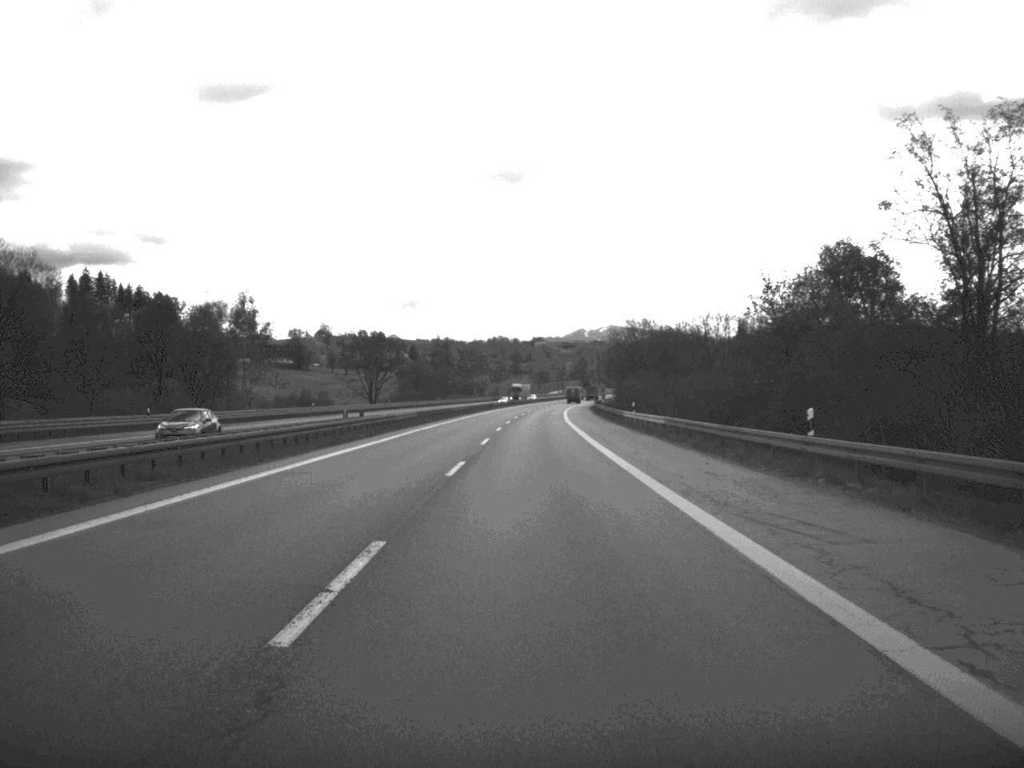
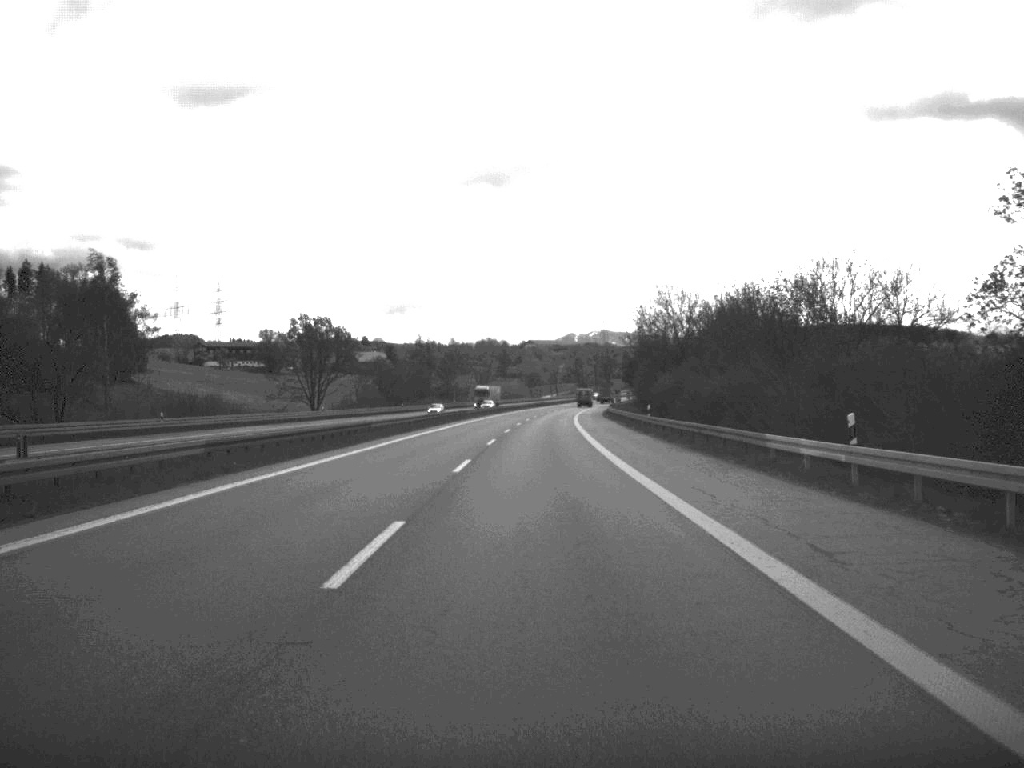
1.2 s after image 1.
(+0.2, +50.6) m; 0°
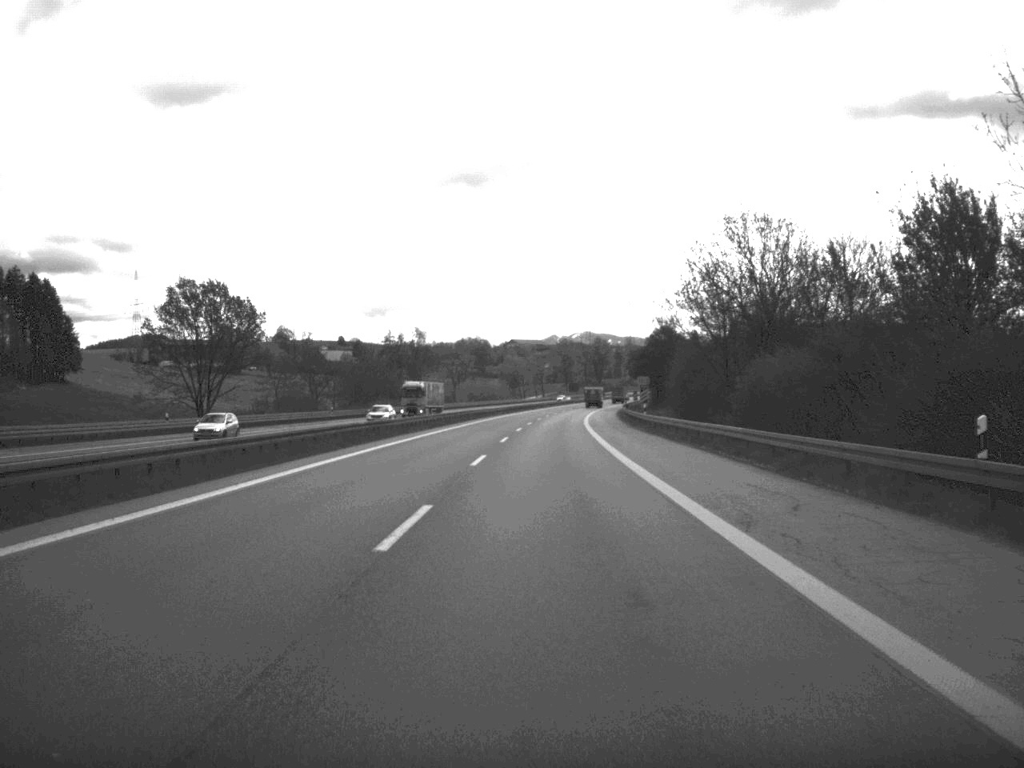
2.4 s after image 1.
(+0.3, +50.6) m; +1°
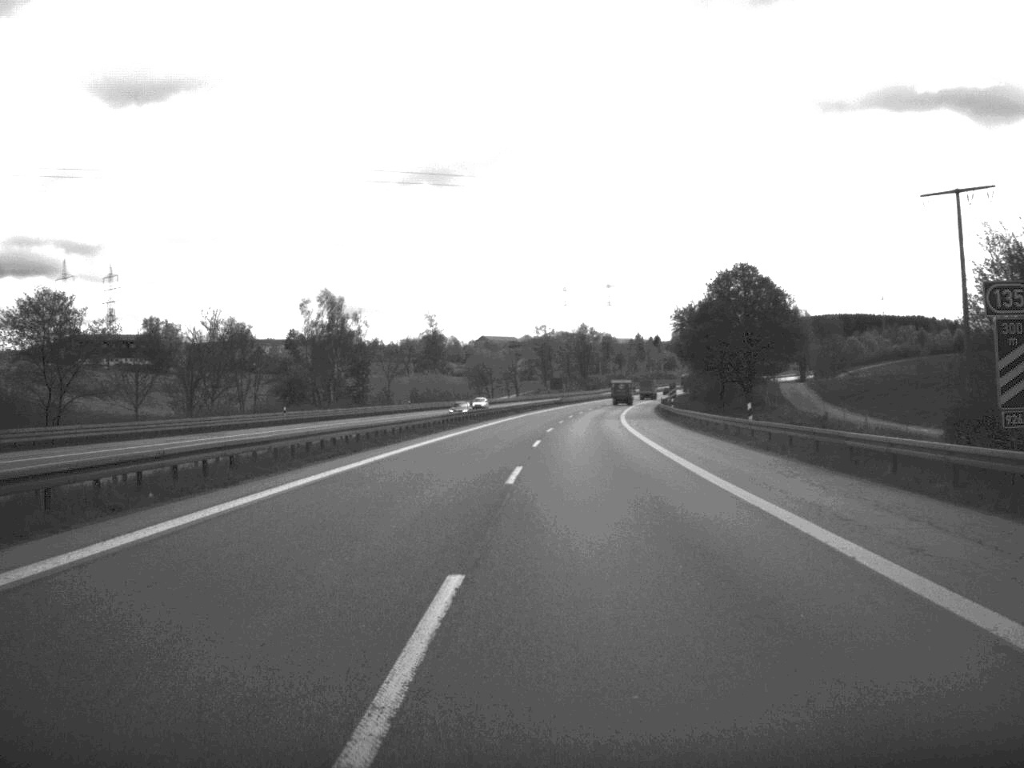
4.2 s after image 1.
(+0.7, +78.5) m; +1°
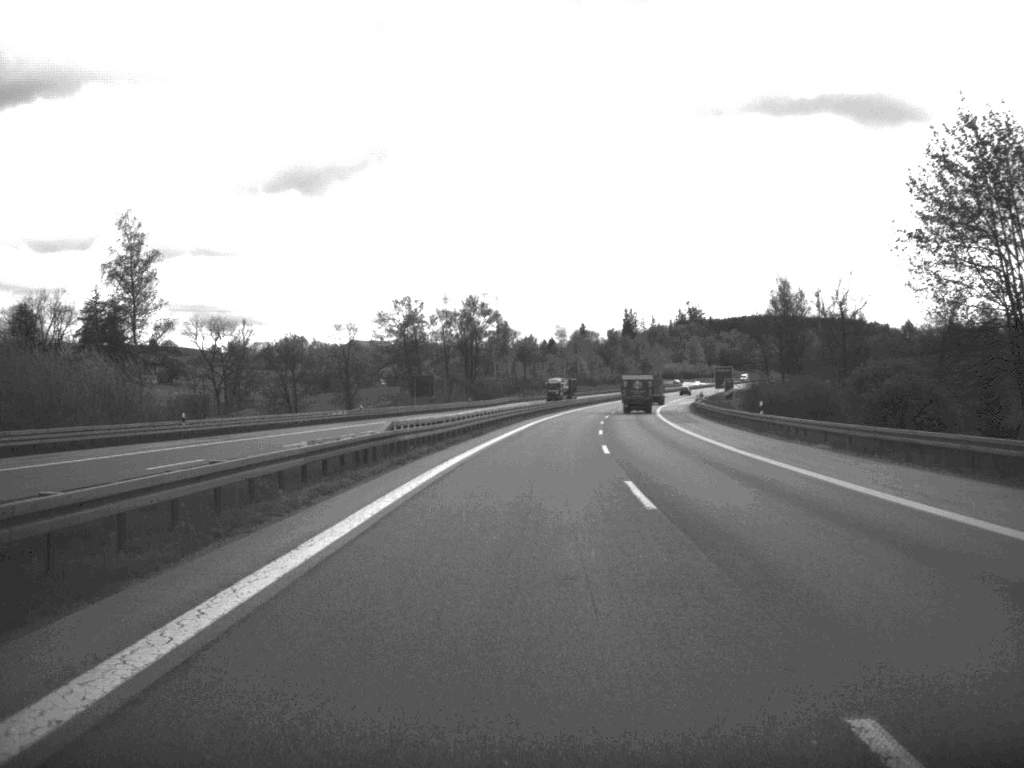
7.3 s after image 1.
(+4.8, +129.0) m; +5°
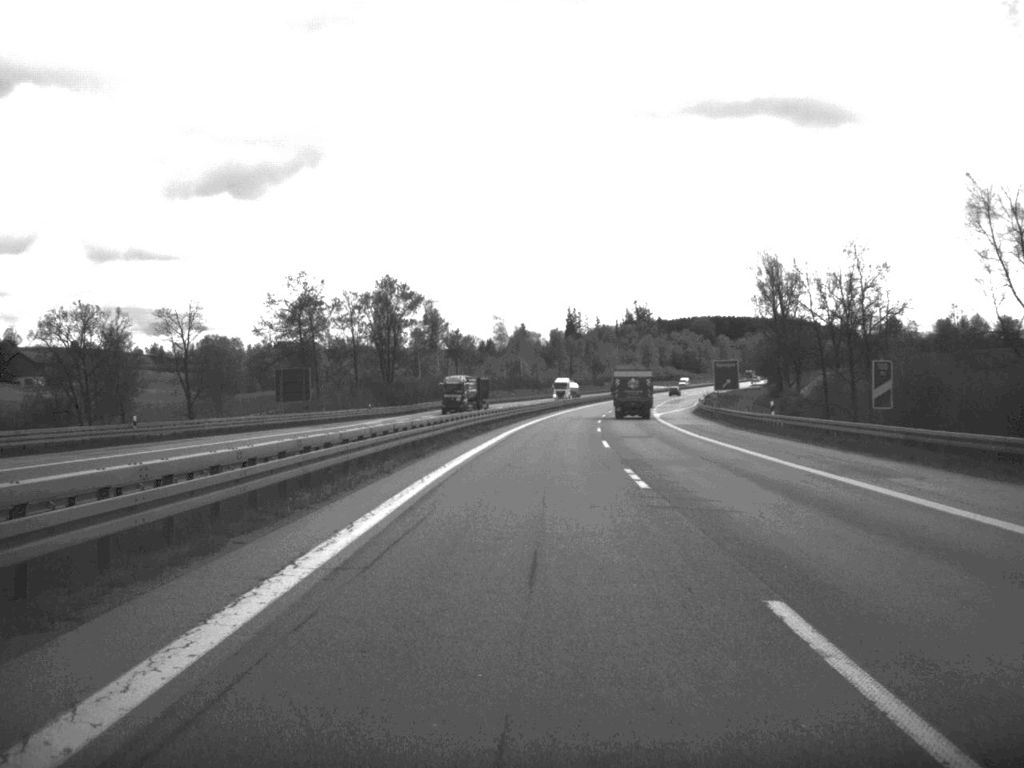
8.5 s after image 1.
(+1.2, +49.7) m; +3°
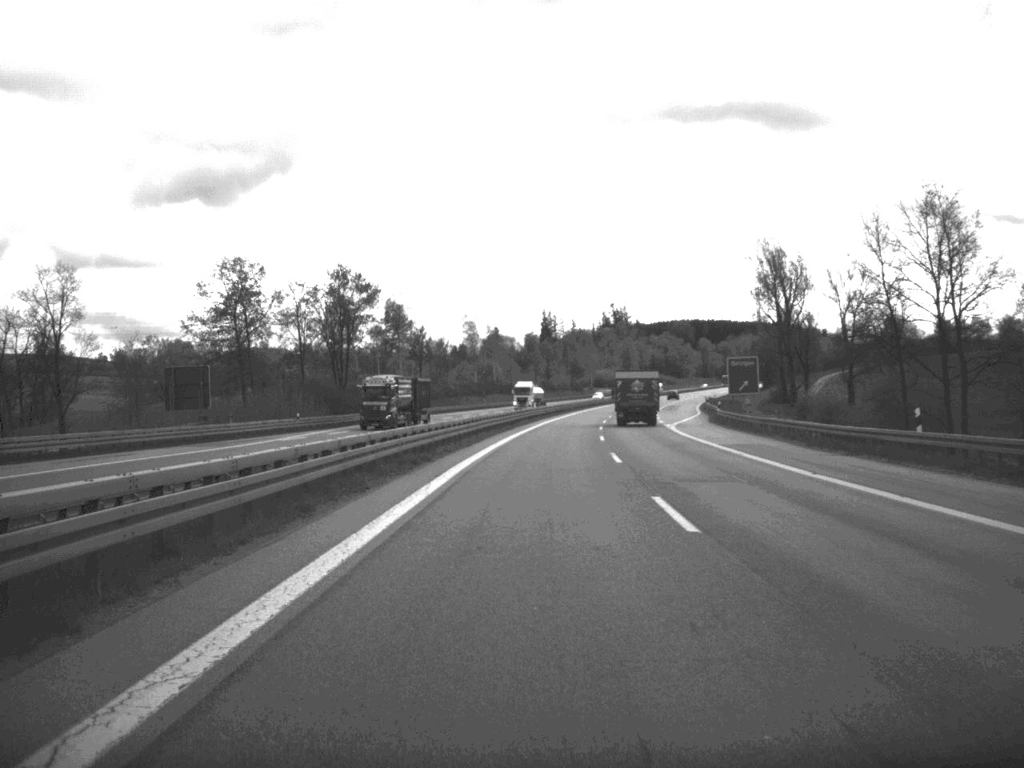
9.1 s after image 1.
(+0.2, +24.2) m; +1°
